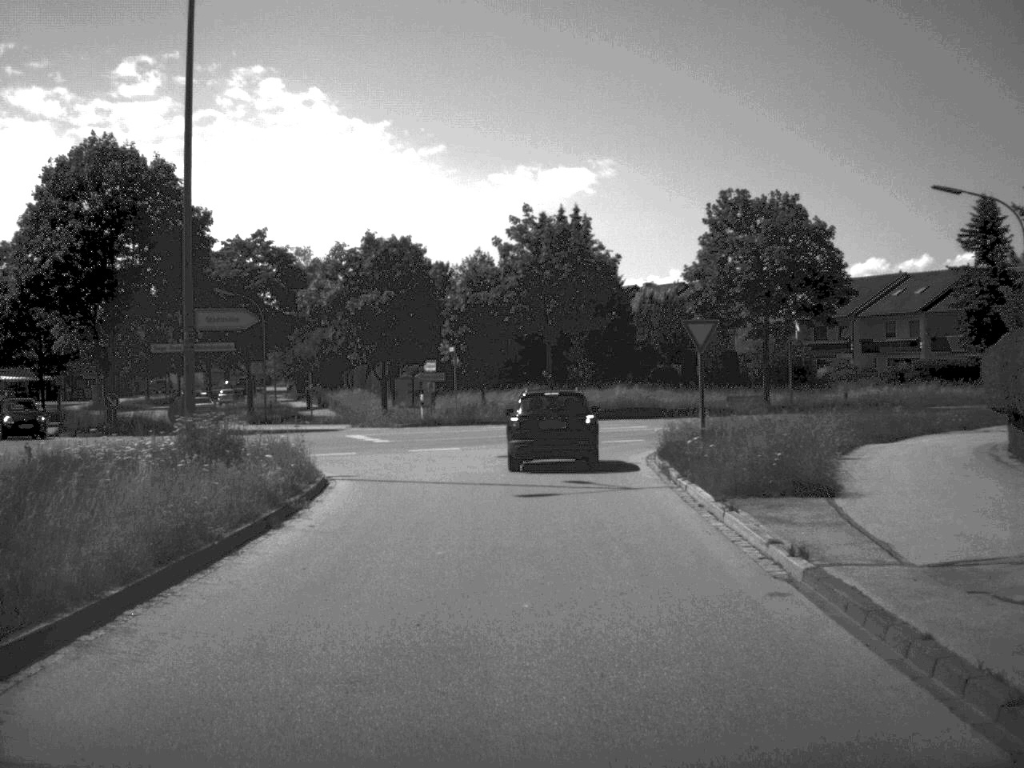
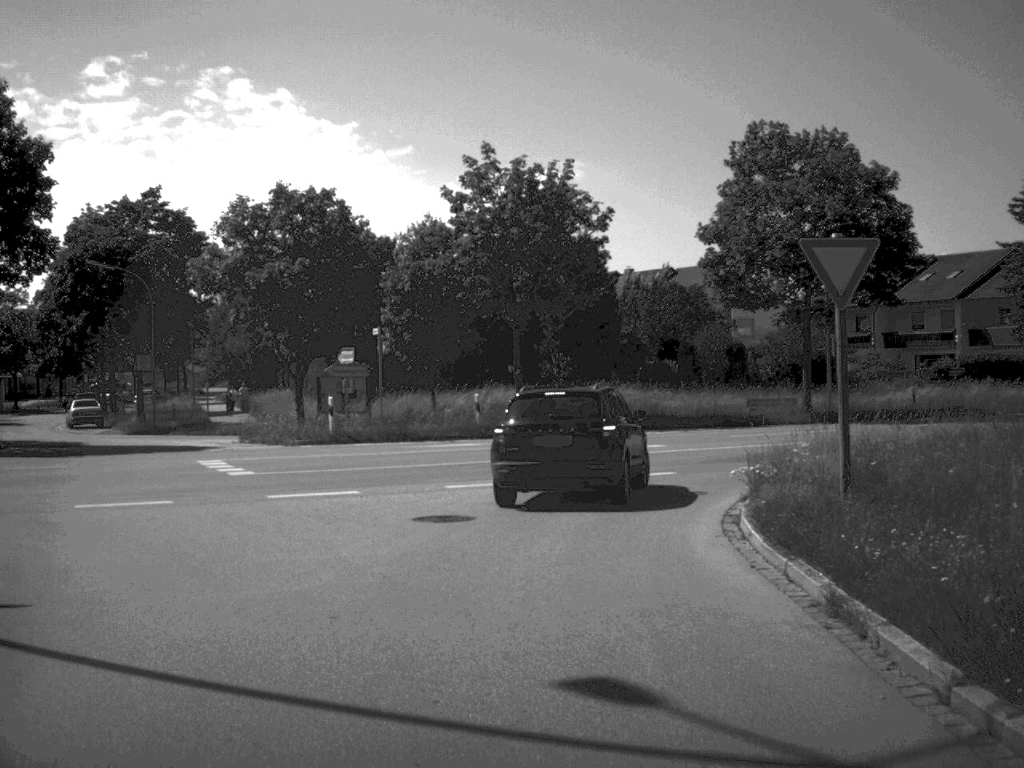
(+0.2, +14.9) m; +1°
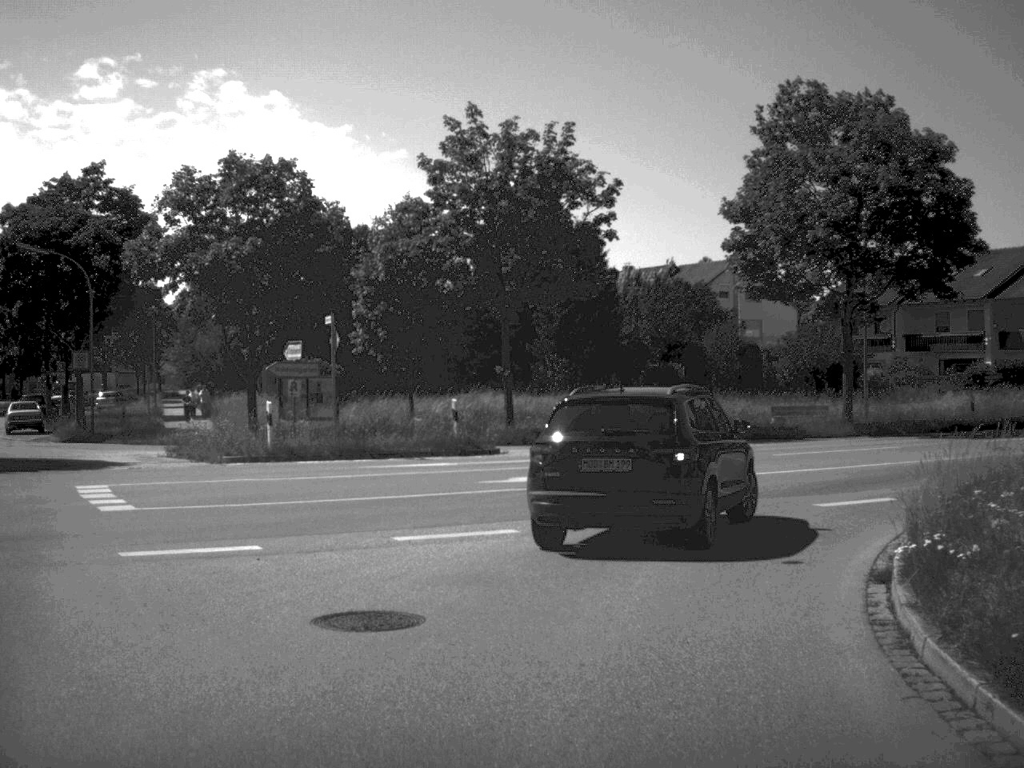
(0.0, +6.8) m; 0°
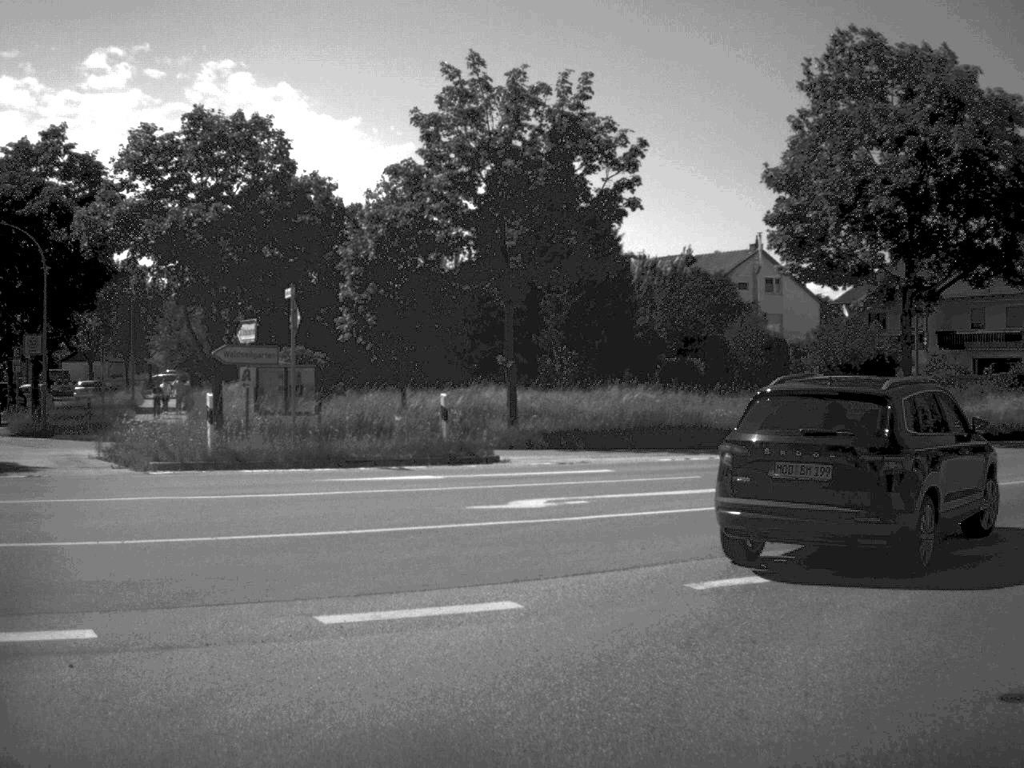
(0.0, +5.3) m; 0°
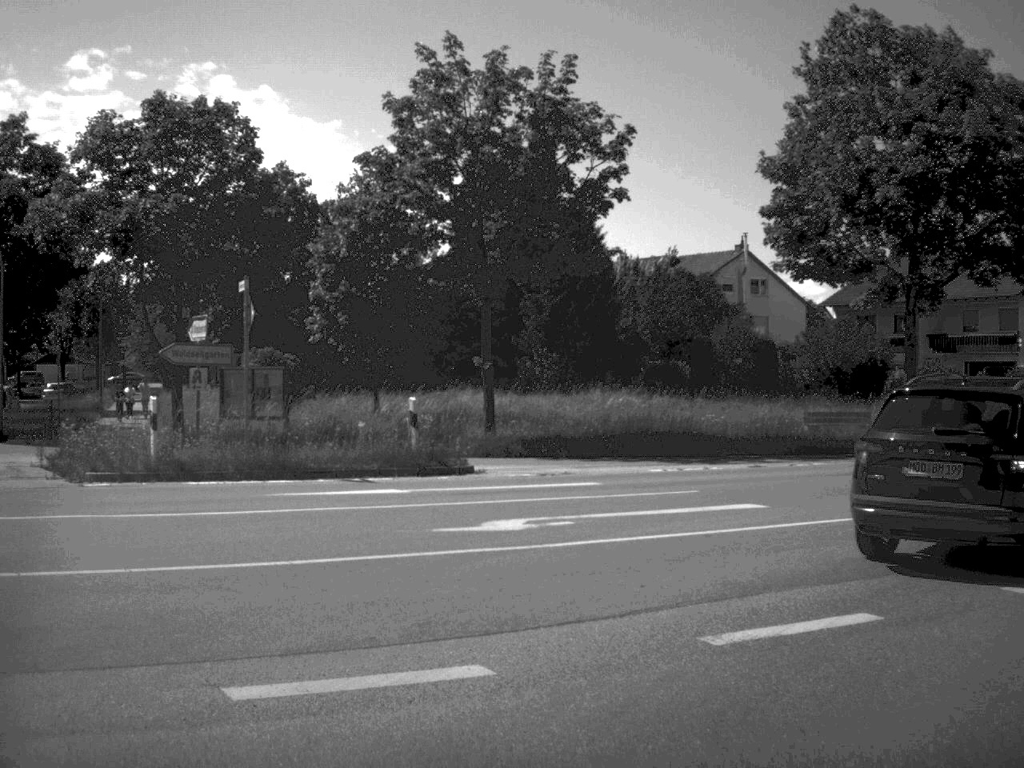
(0.0, +2.0) m; +1°
